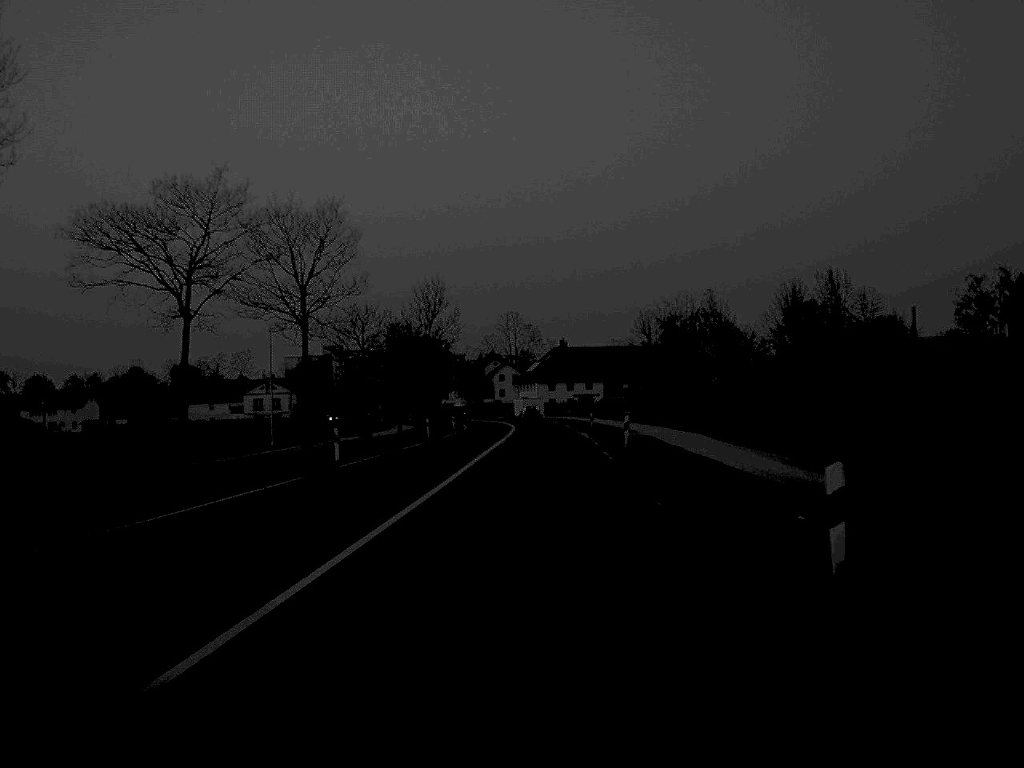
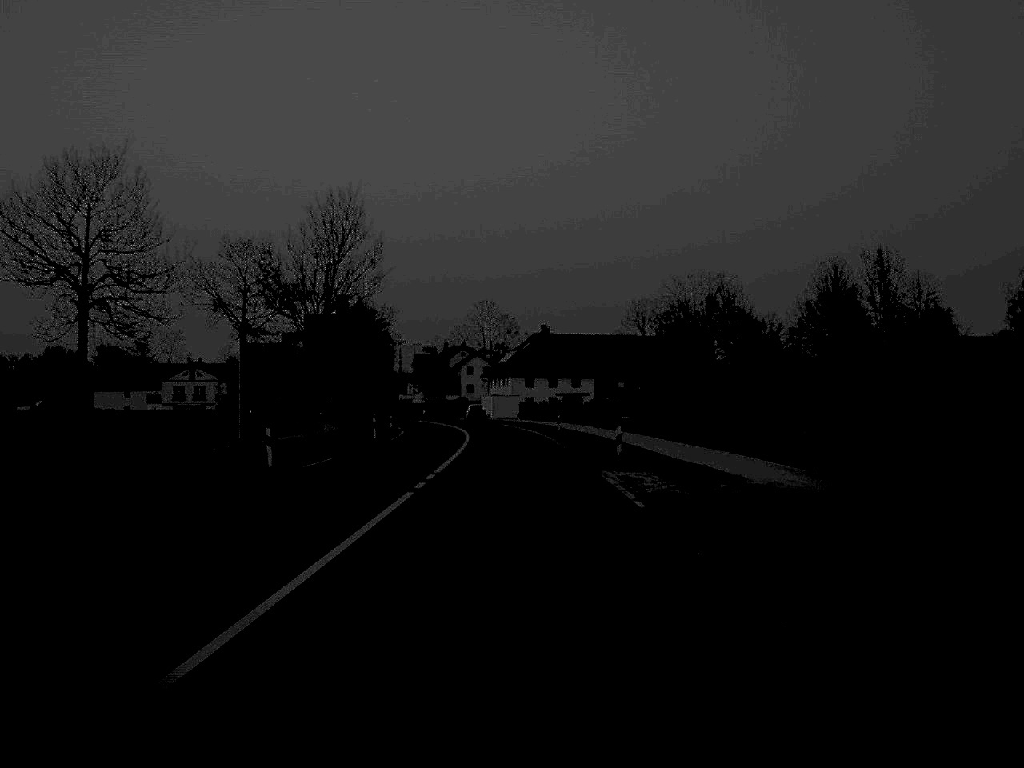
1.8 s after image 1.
(+0.6, +37.4) m; +1°
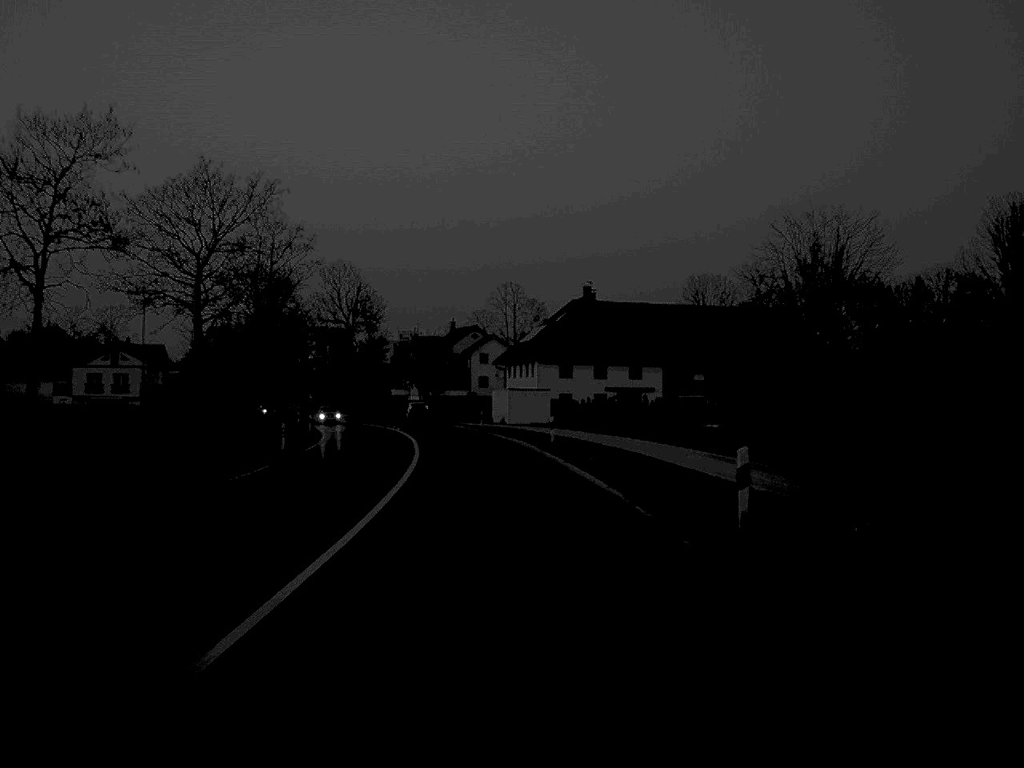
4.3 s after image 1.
(-0.4, +49.3) m; -1°
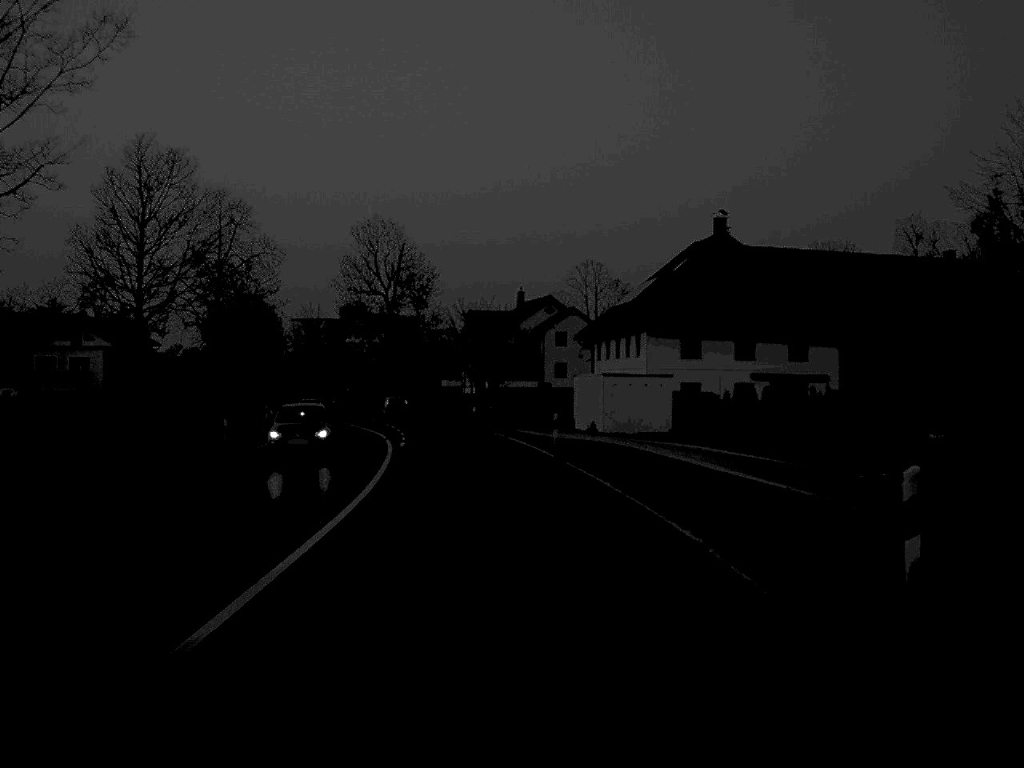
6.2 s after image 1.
(-1.0, +36.1) m; -3°
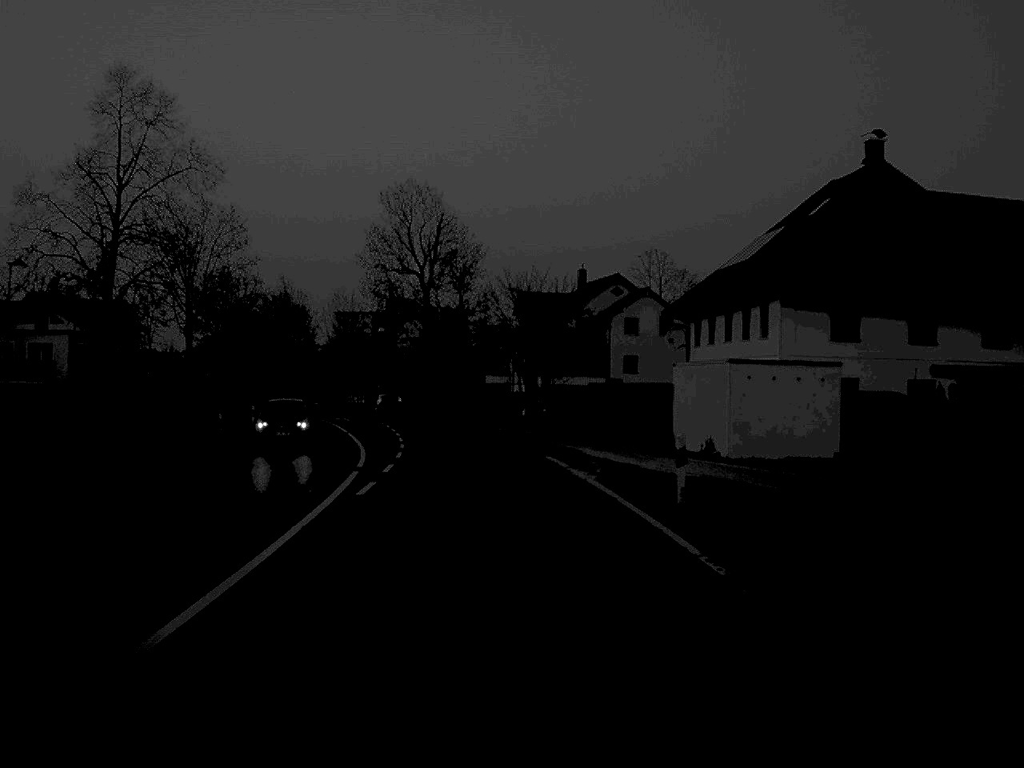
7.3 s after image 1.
(-0.4, +20.9) m; -2°
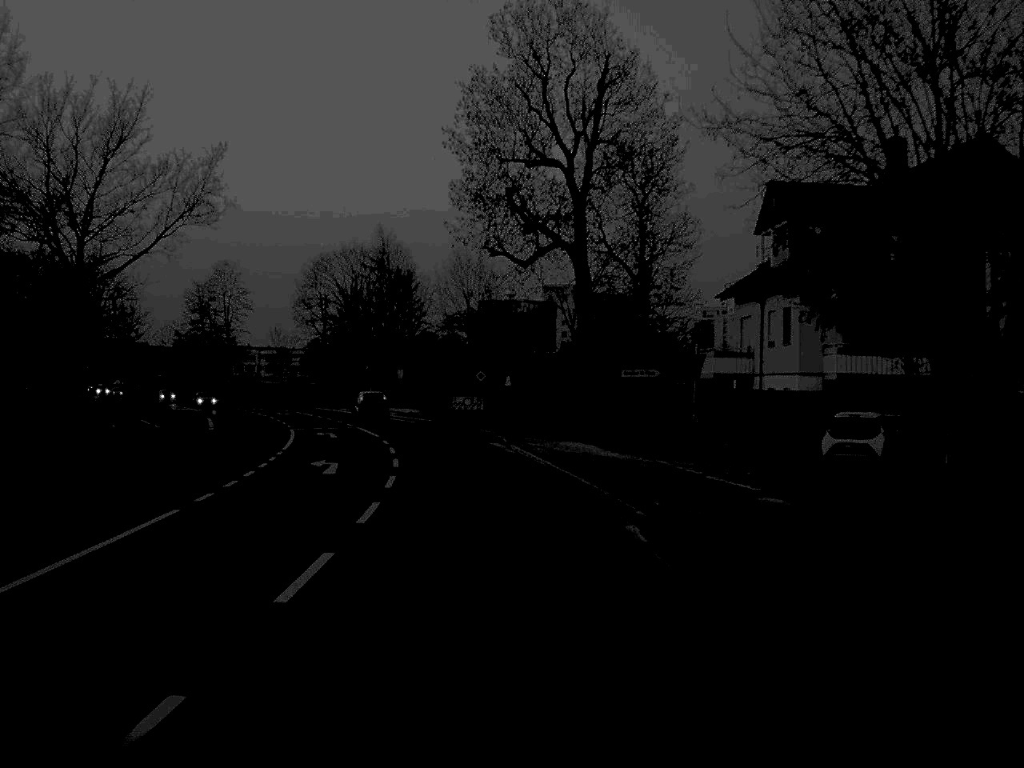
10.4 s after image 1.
(-3.2, +52.2) m; -7°
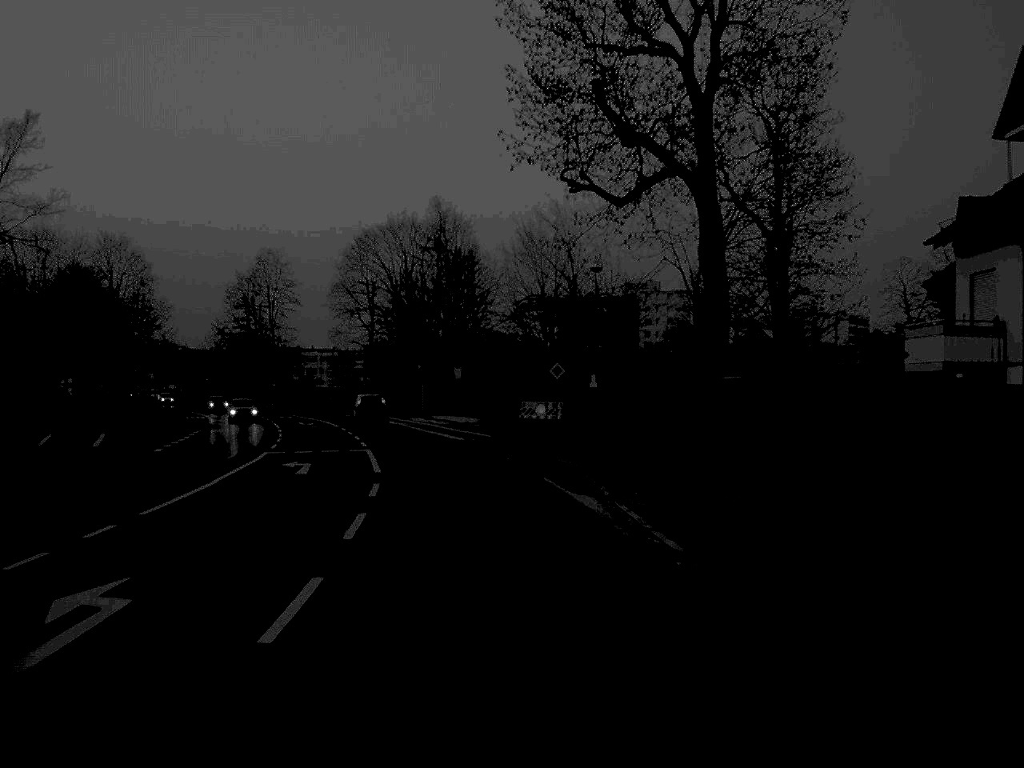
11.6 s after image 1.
(-0.6, +19.5) m; -3°
